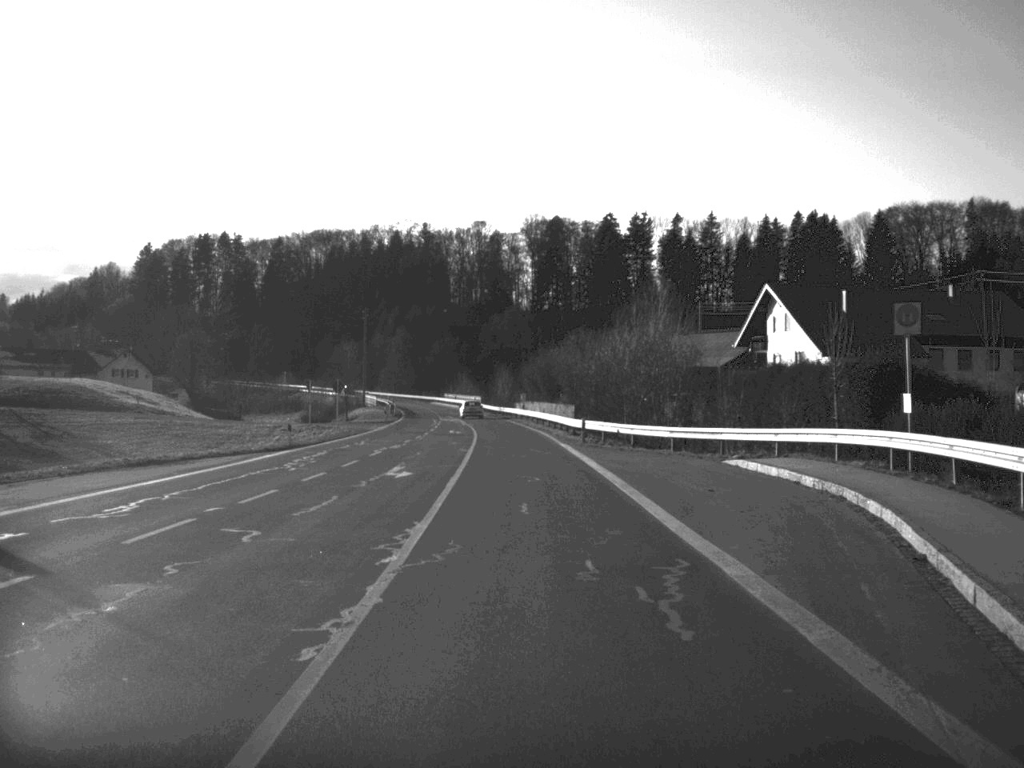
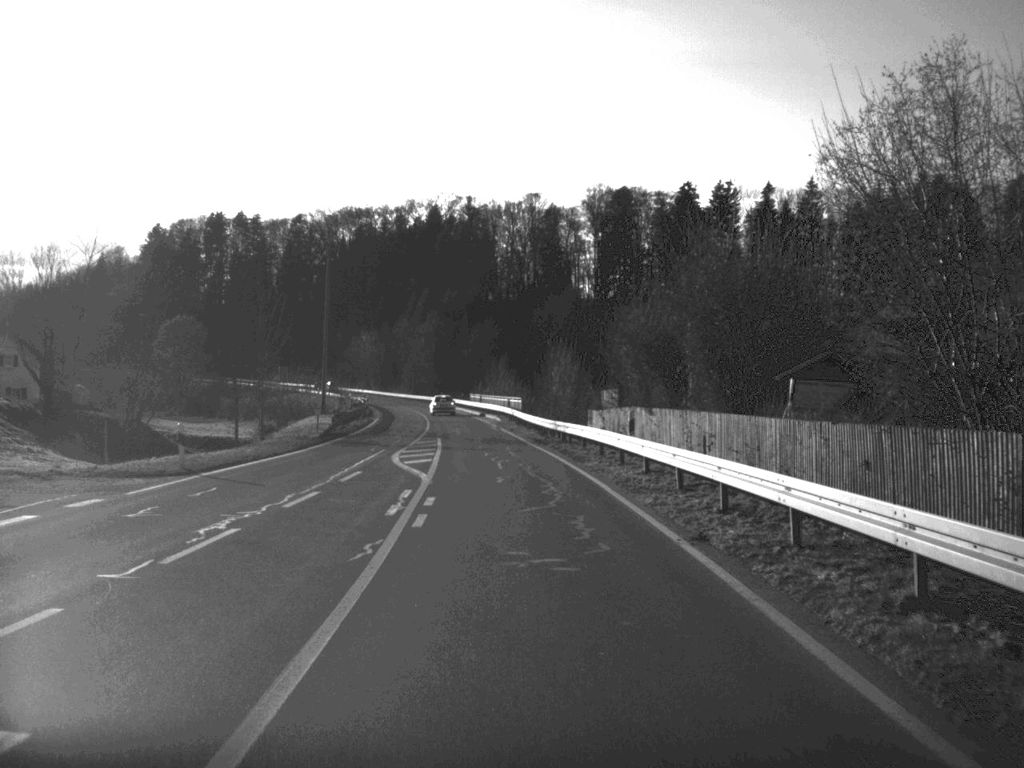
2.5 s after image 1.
(-1.4, +66.3) m; -3°
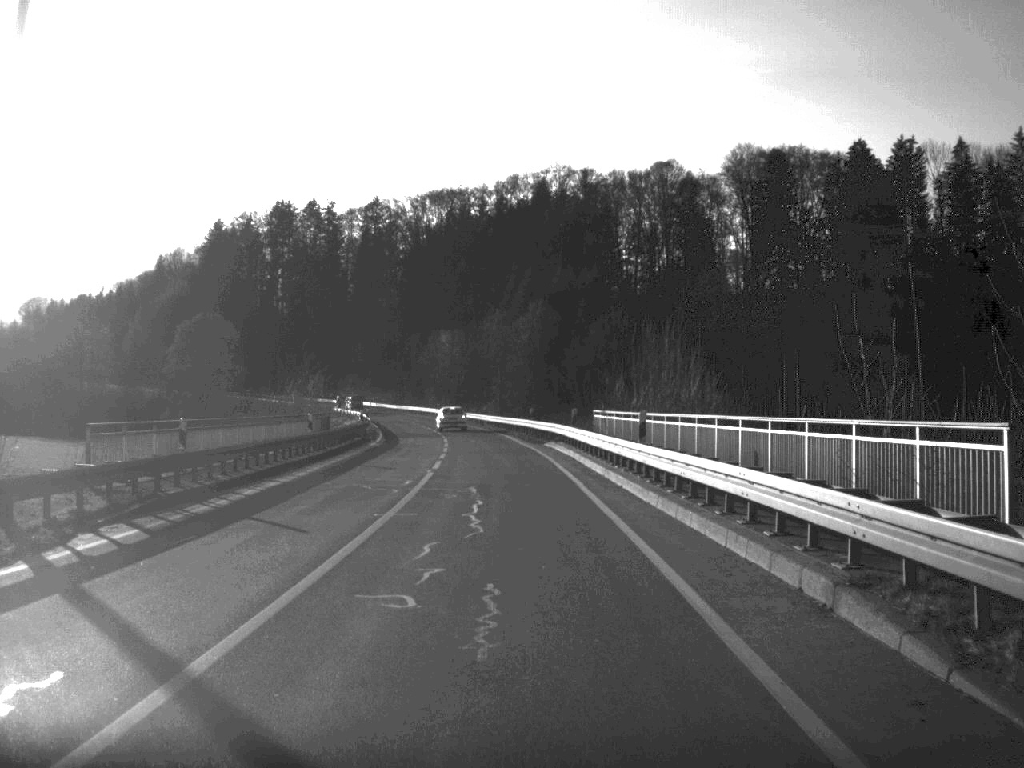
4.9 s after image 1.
(-2.8, +63.5) m; -5°
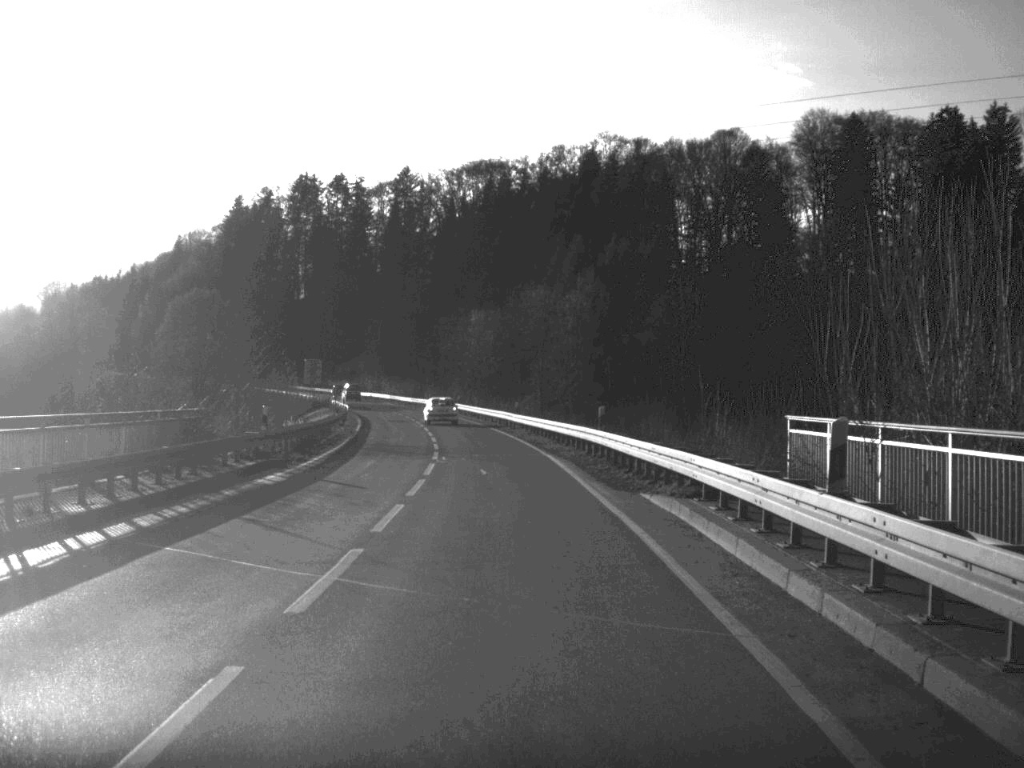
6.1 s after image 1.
(-0.5, +28.7) m; -2°
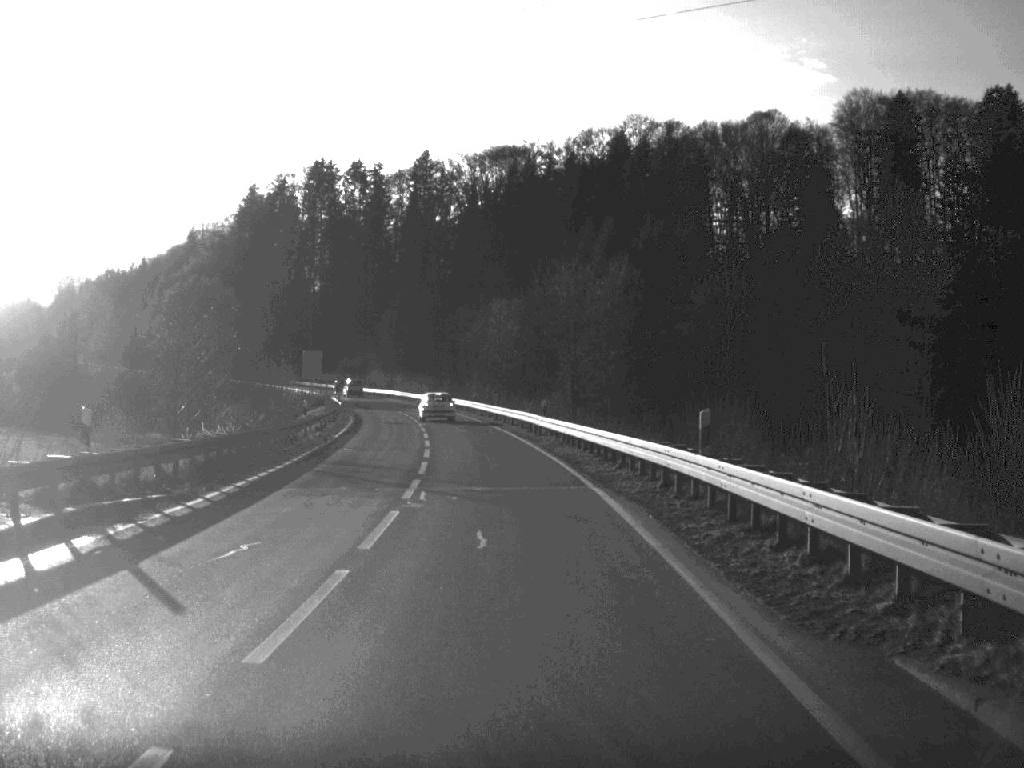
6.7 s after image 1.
(-0.1, +13.5) m; -1°
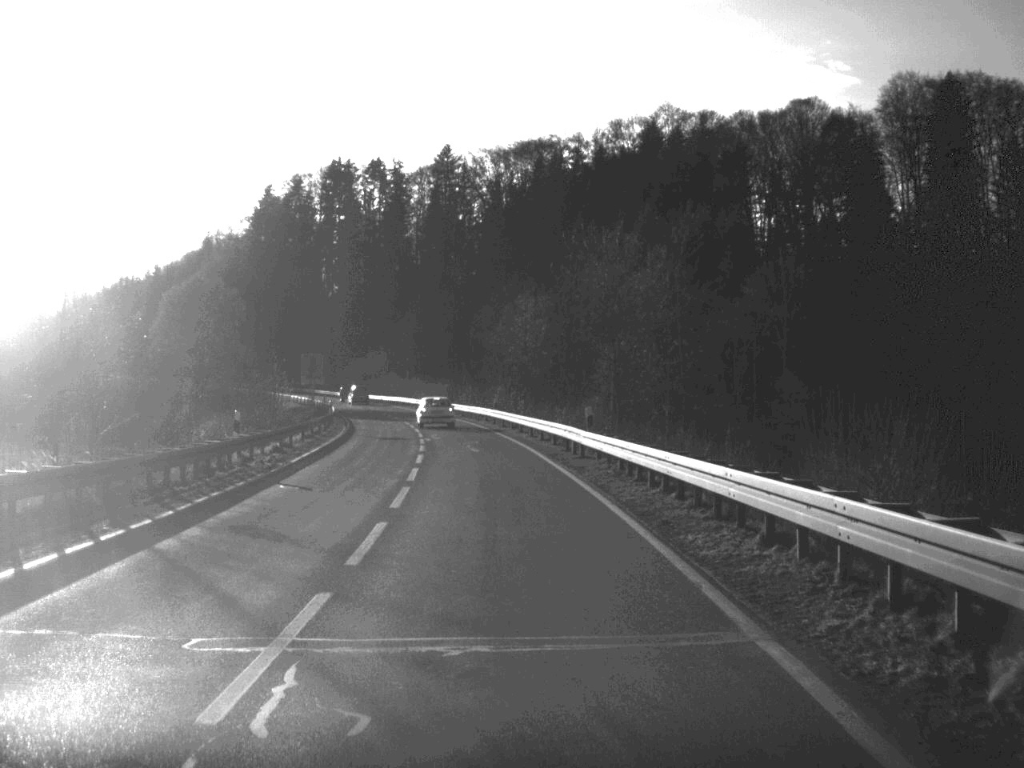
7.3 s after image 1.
(-0.1, +13.2) m; -1°
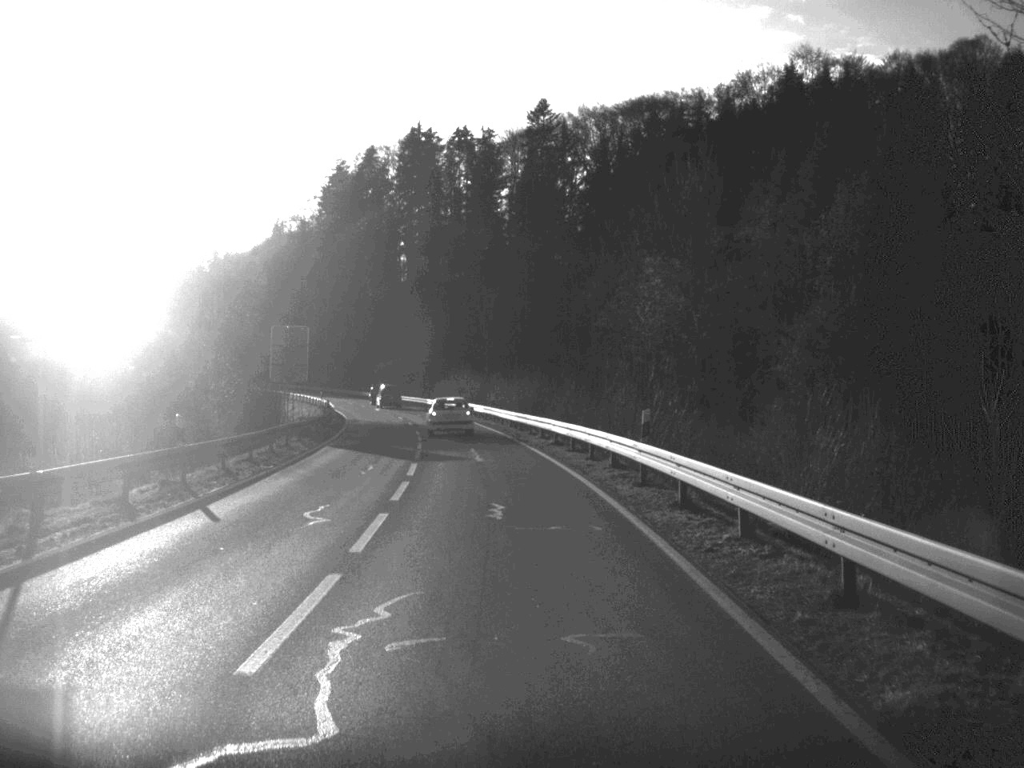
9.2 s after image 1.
(-1.7, +40.4) m; -5°
